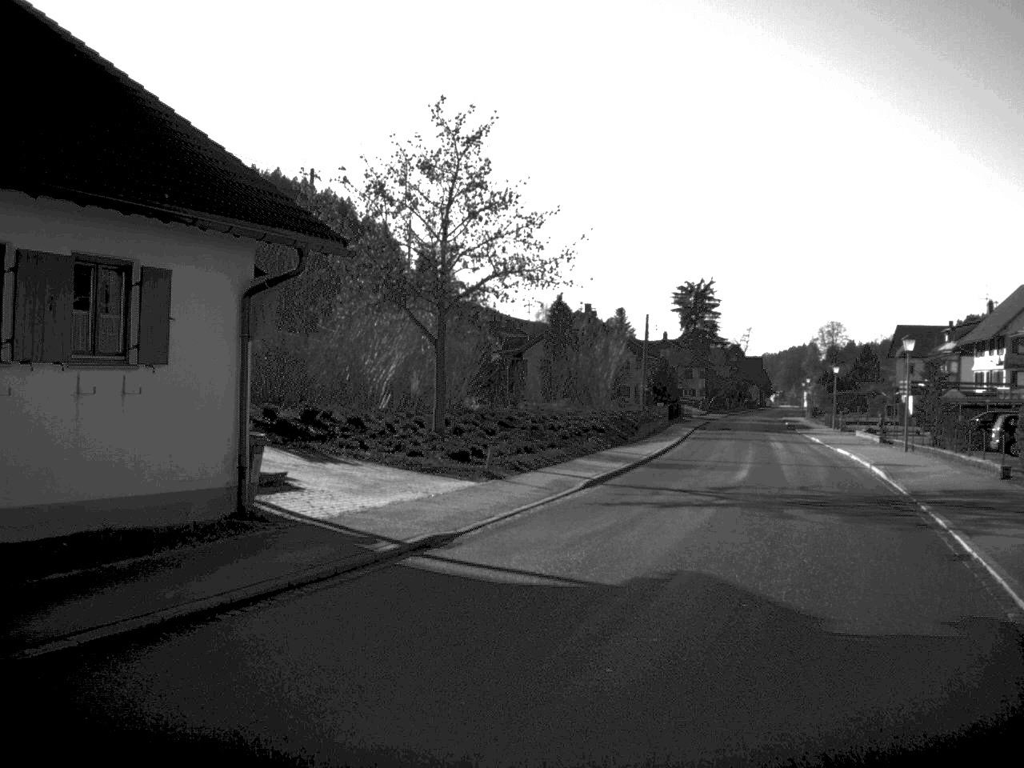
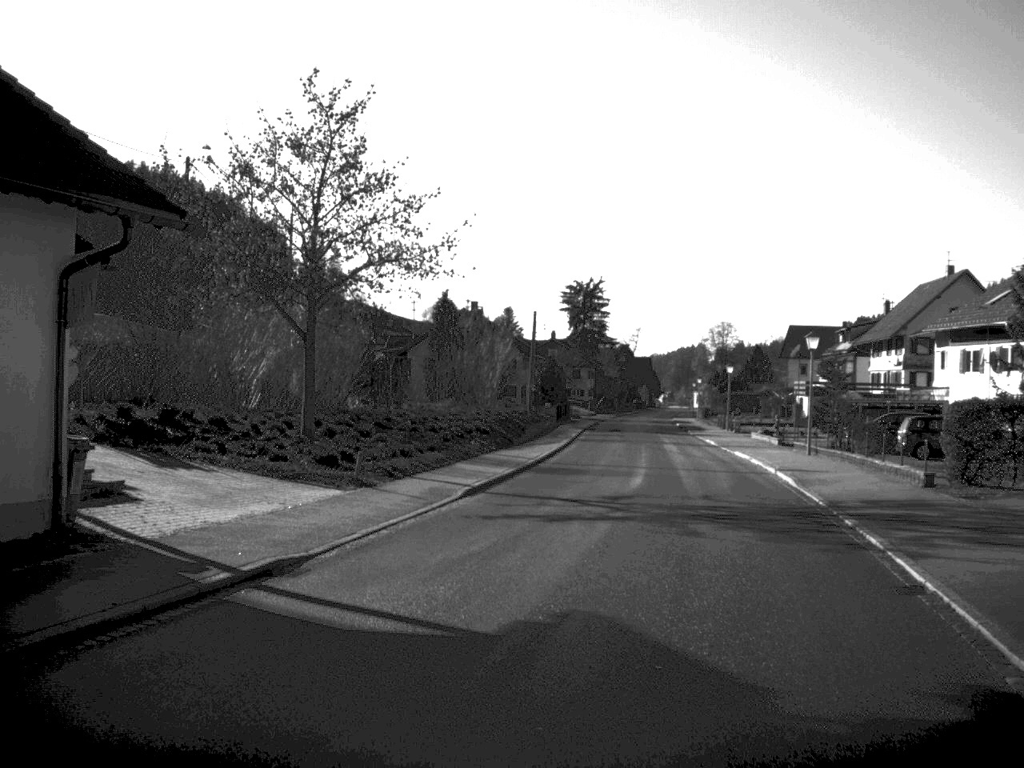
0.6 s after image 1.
(+0.1, +2.4) m; +5°
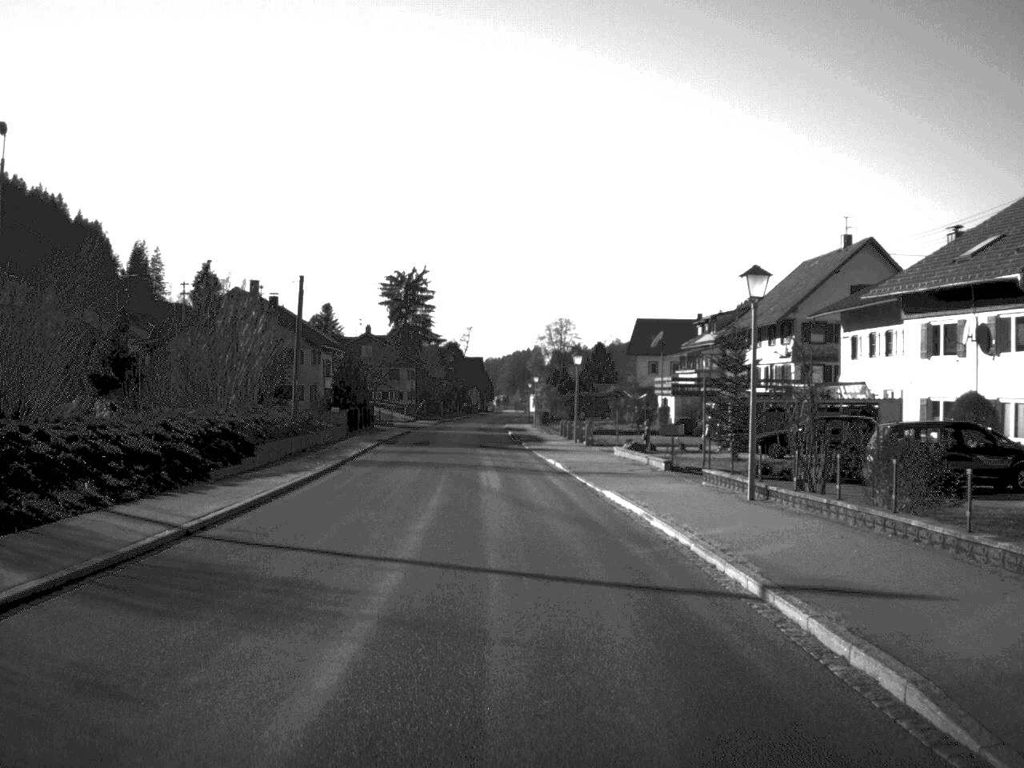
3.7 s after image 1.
(+2.2, +19.3) m; +7°
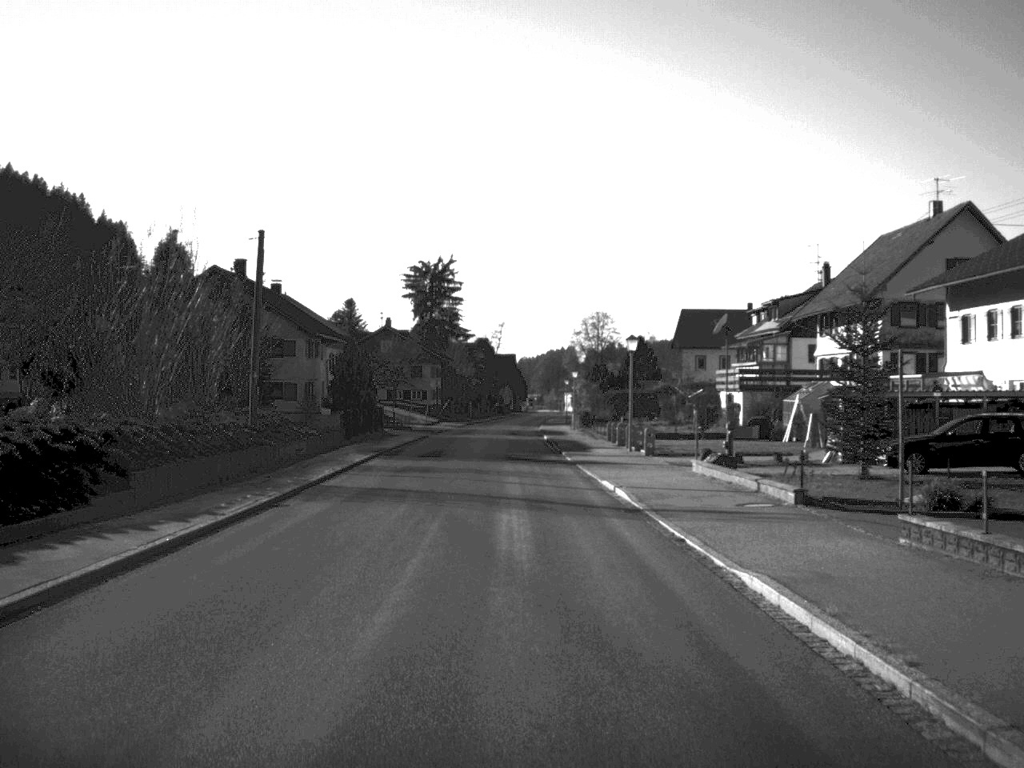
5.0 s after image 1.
(-0.2, +12.2) m; -2°
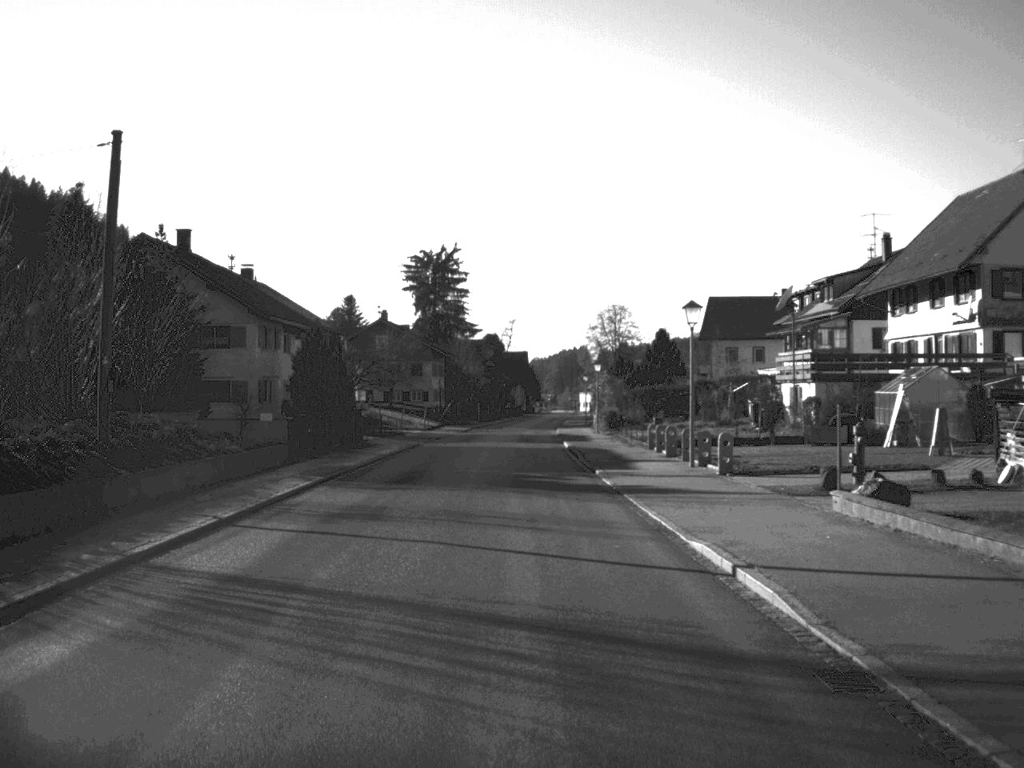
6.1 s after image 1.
(-0.1, +13.0) m; -1°
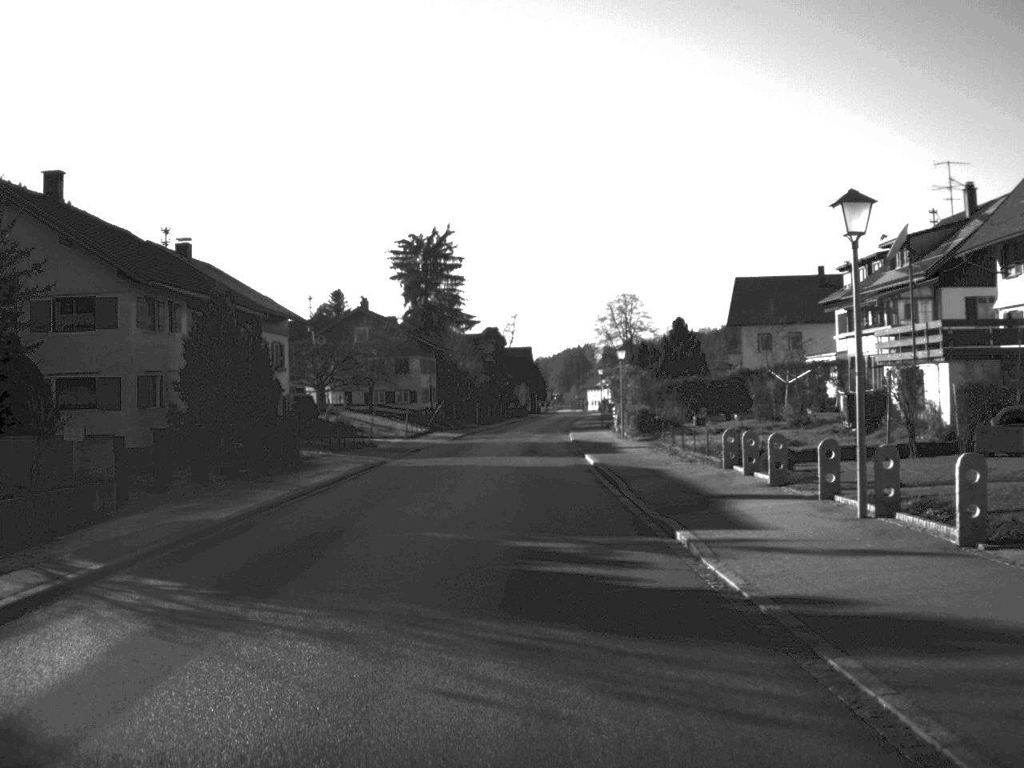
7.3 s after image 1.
(0.0, +15.1) m; 0°
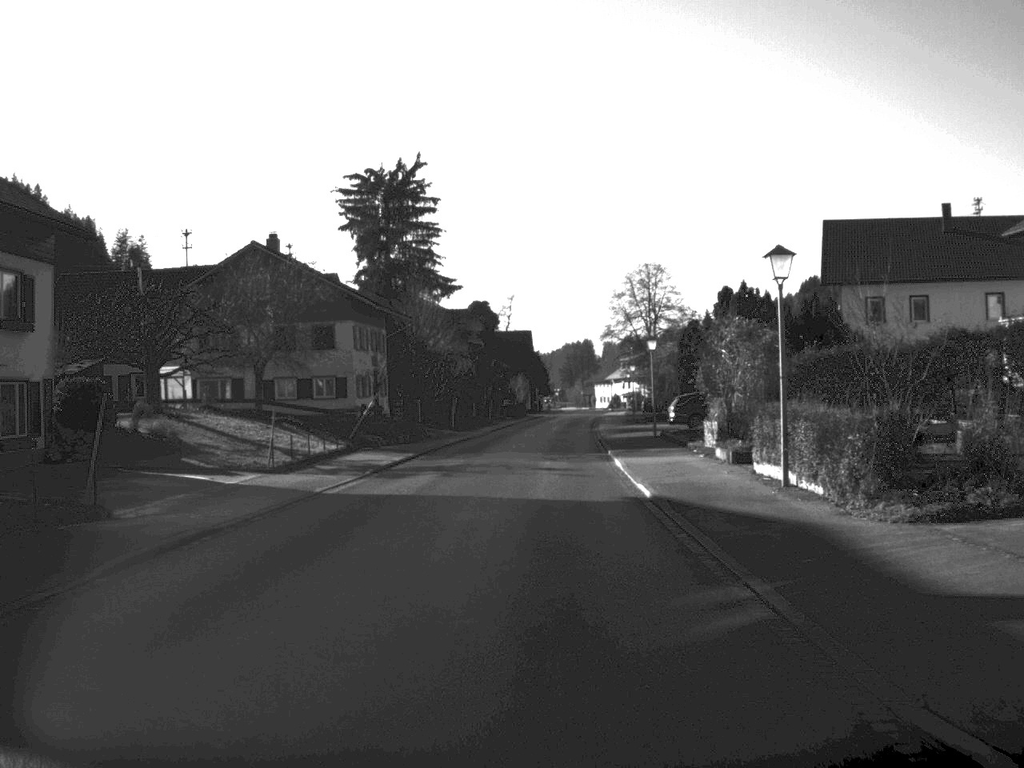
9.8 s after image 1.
(-0.1, +34.4) m; 0°
